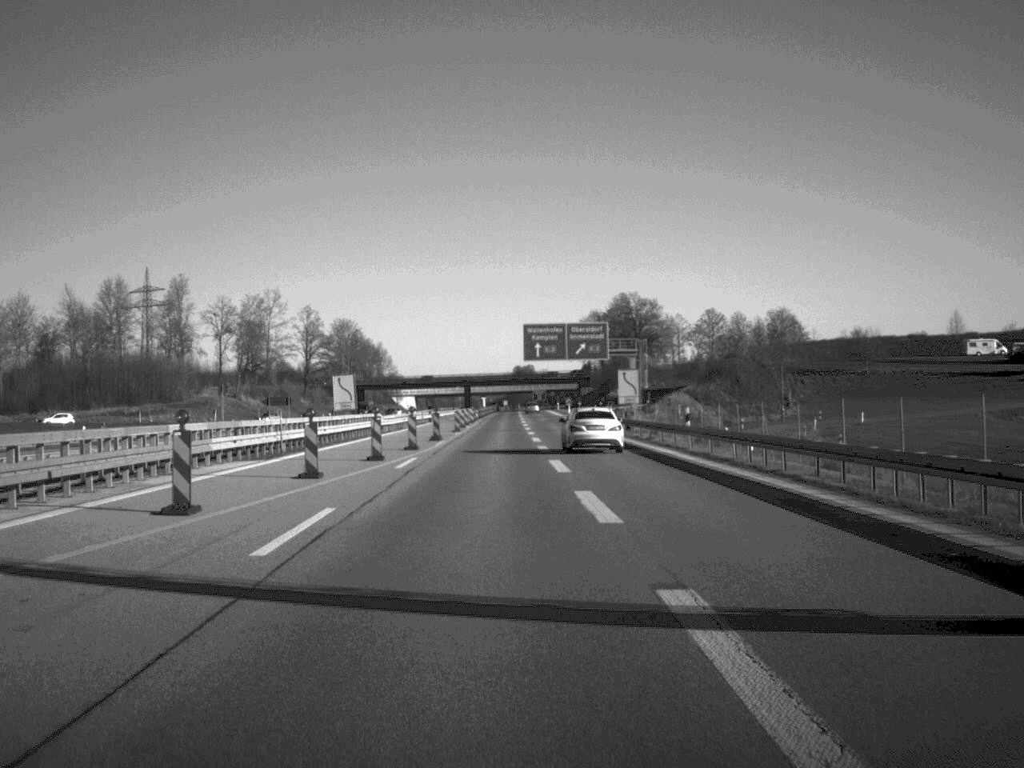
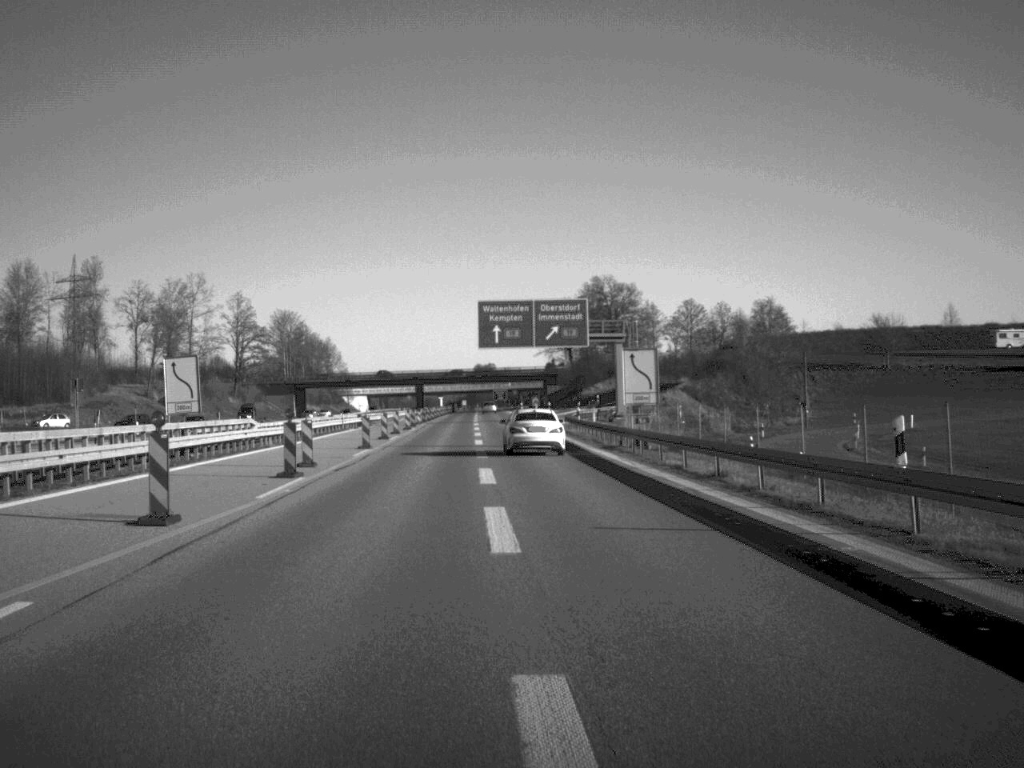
(+0.4, +27.3) m; +2°
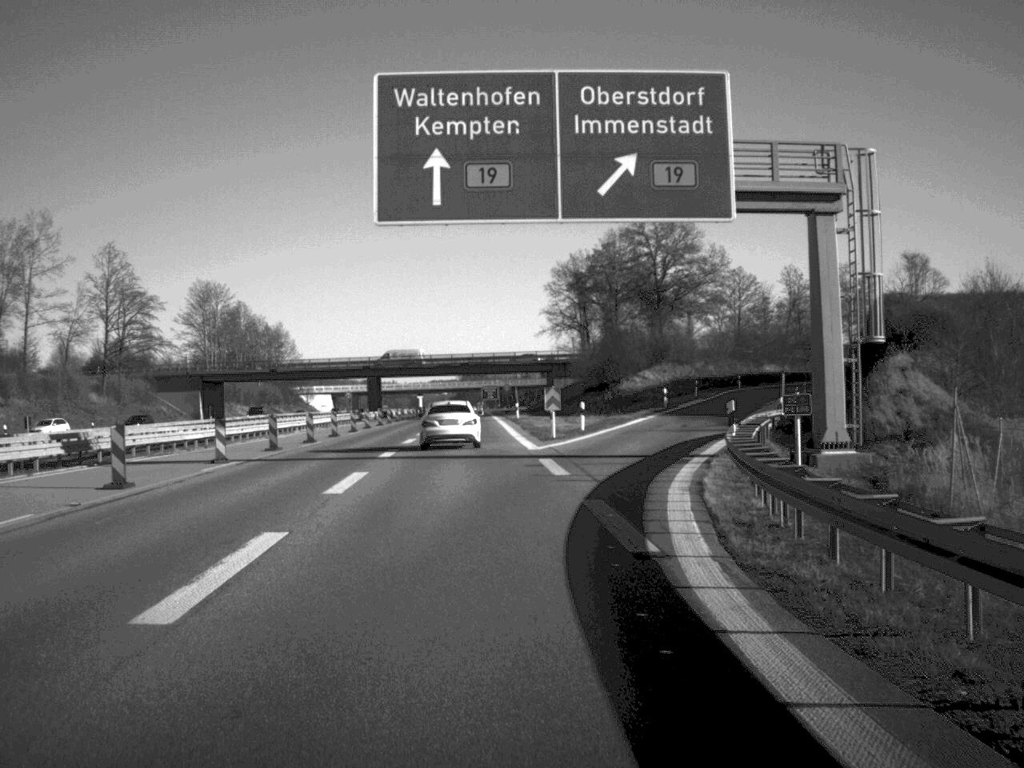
(-0.3, +64.1) m; 0°
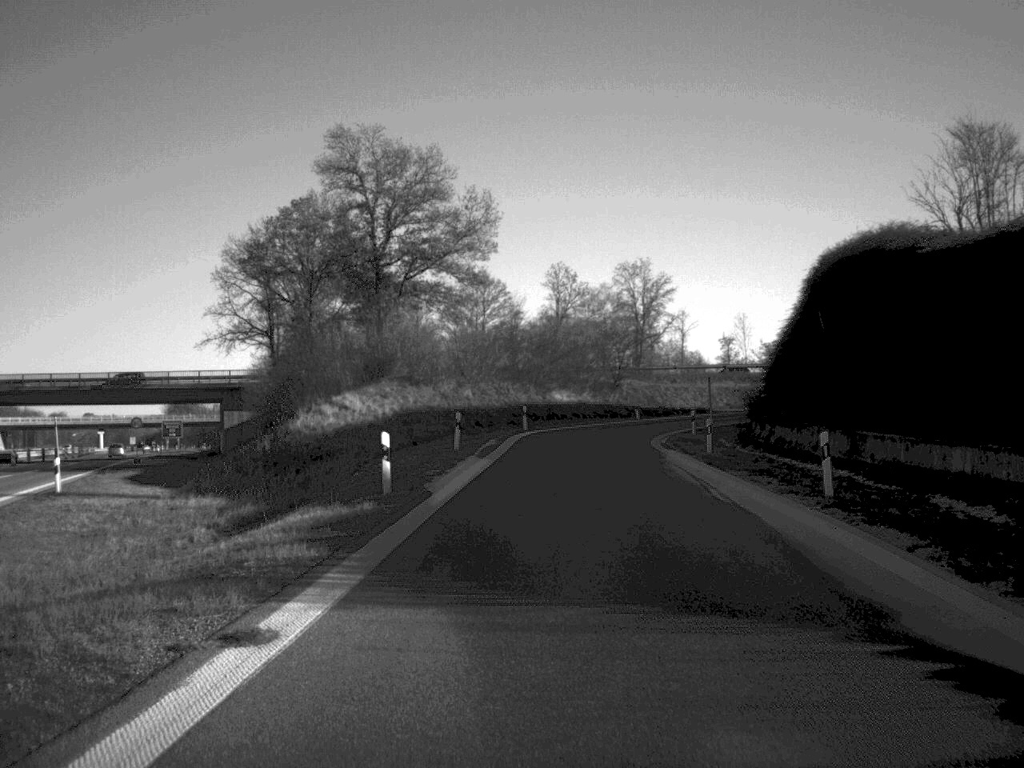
(+5.0, +46.6) m; +13°
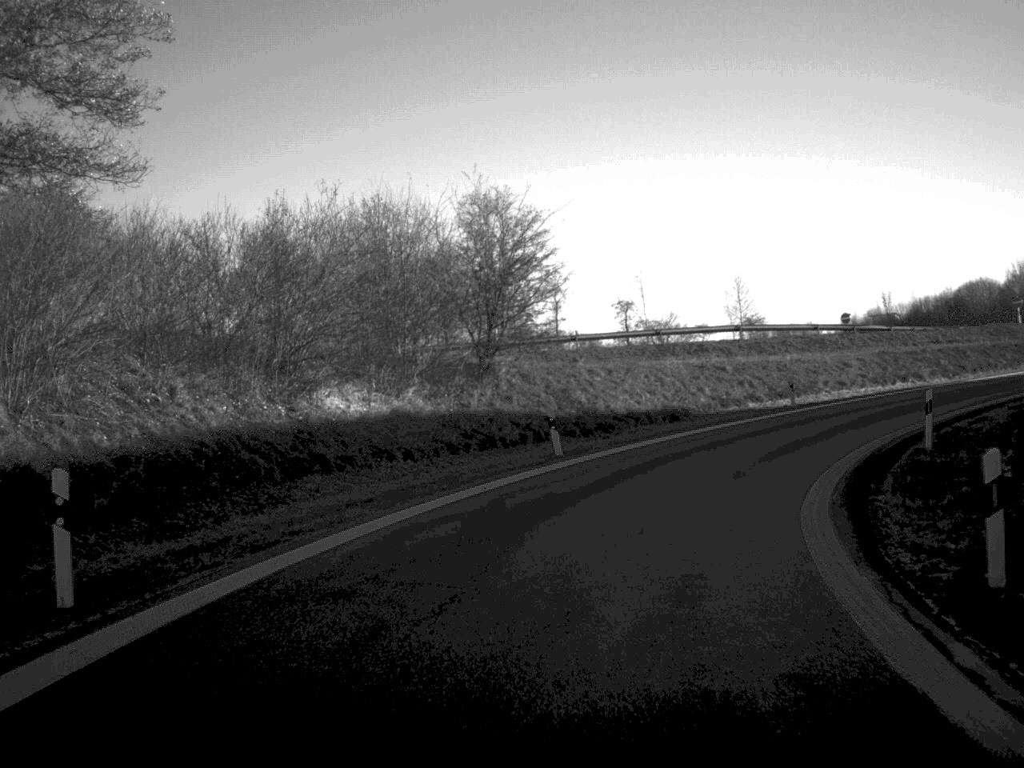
(+2.1, +43.2) m; +7°
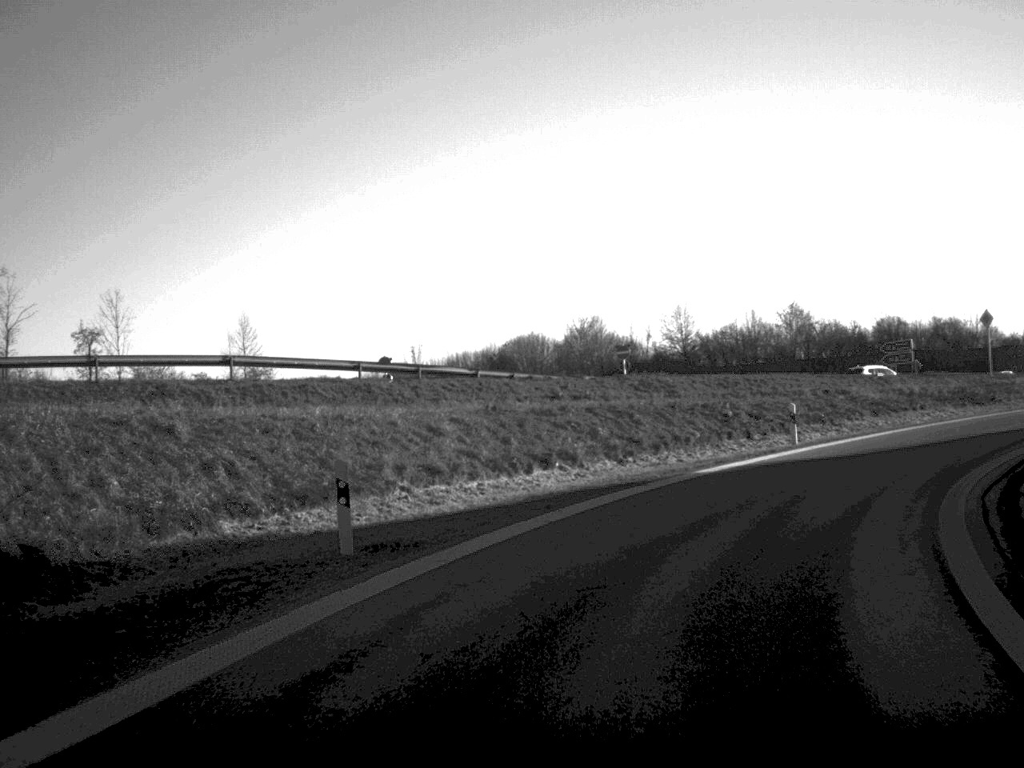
(+4.3, +24.3) m; +23°
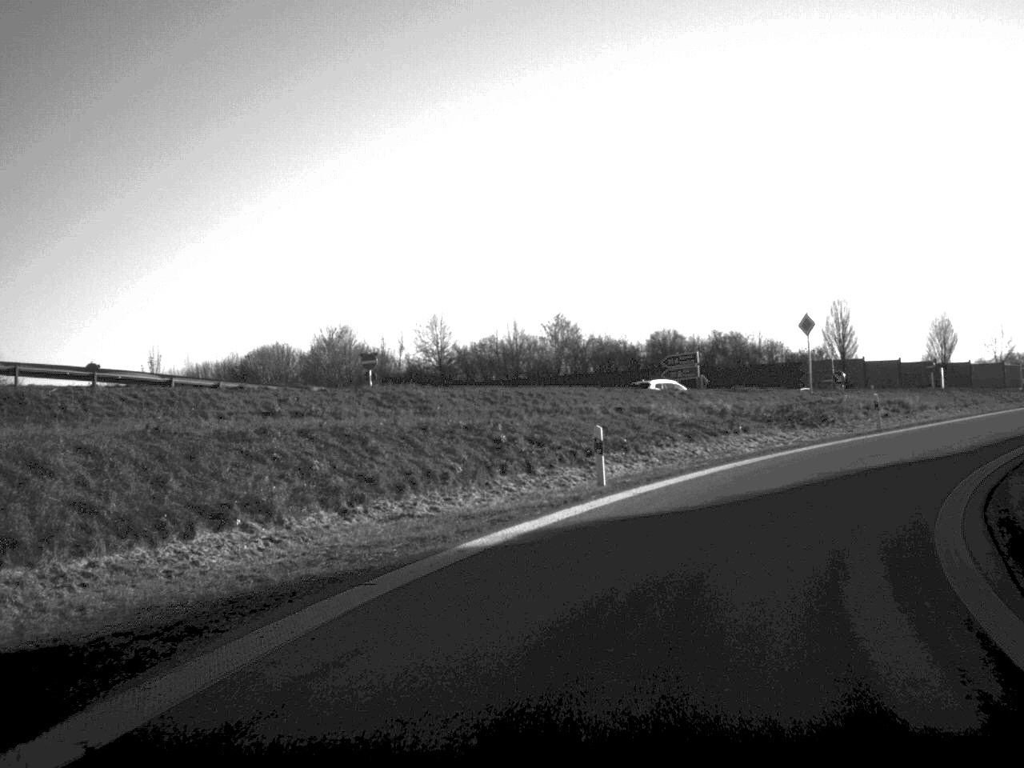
(+0.9, +9.4) m; +11°
